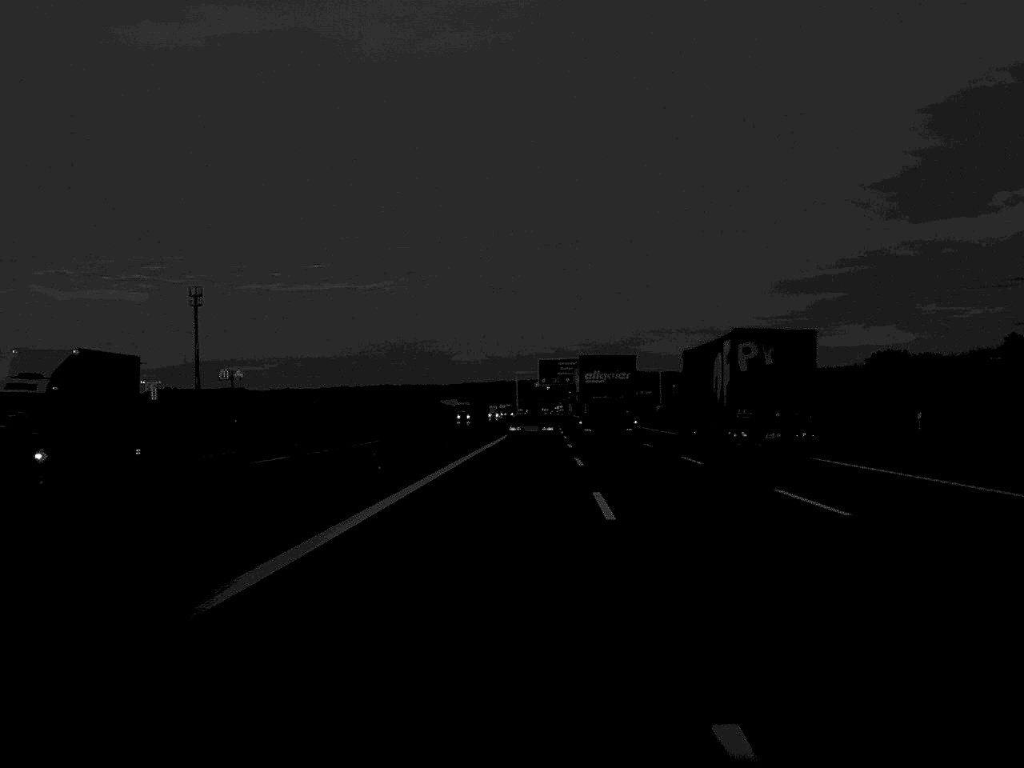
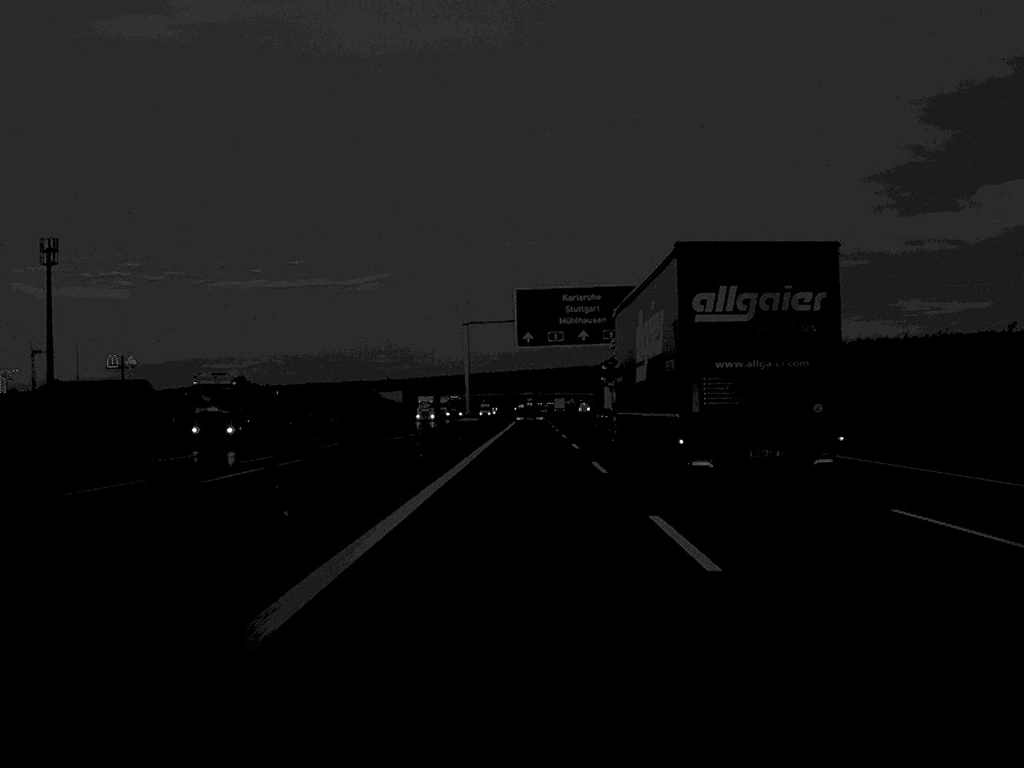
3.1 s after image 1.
(+1.2, +114.0) m; +1°
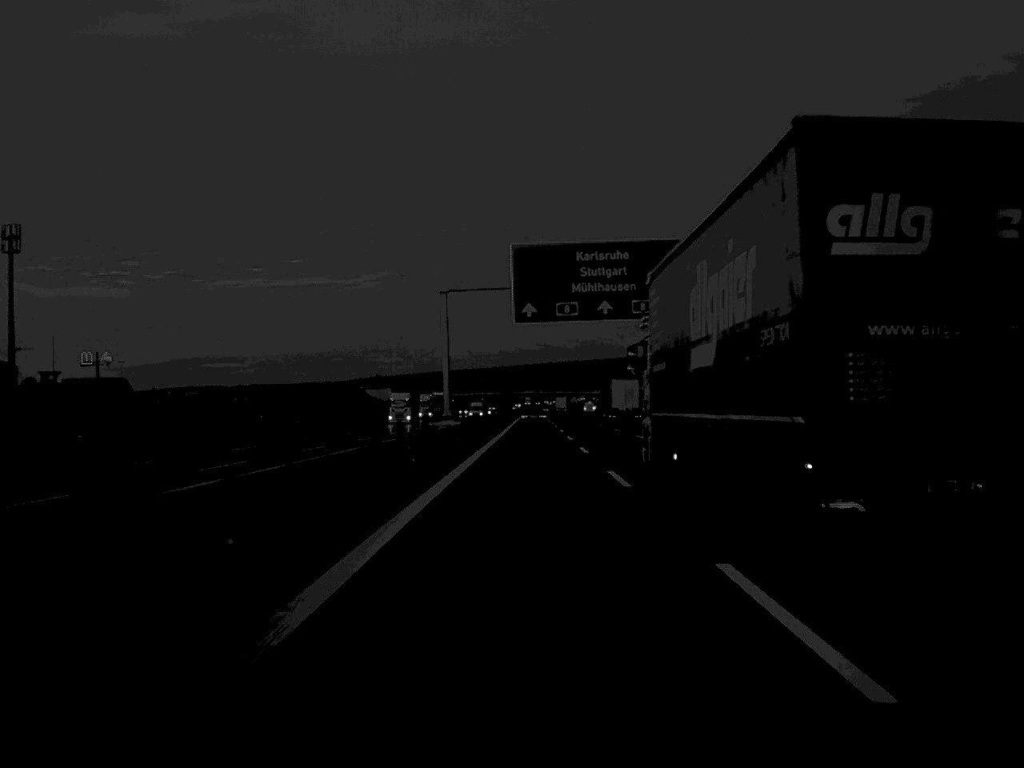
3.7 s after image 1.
(0.0, +23.5) m; 0°
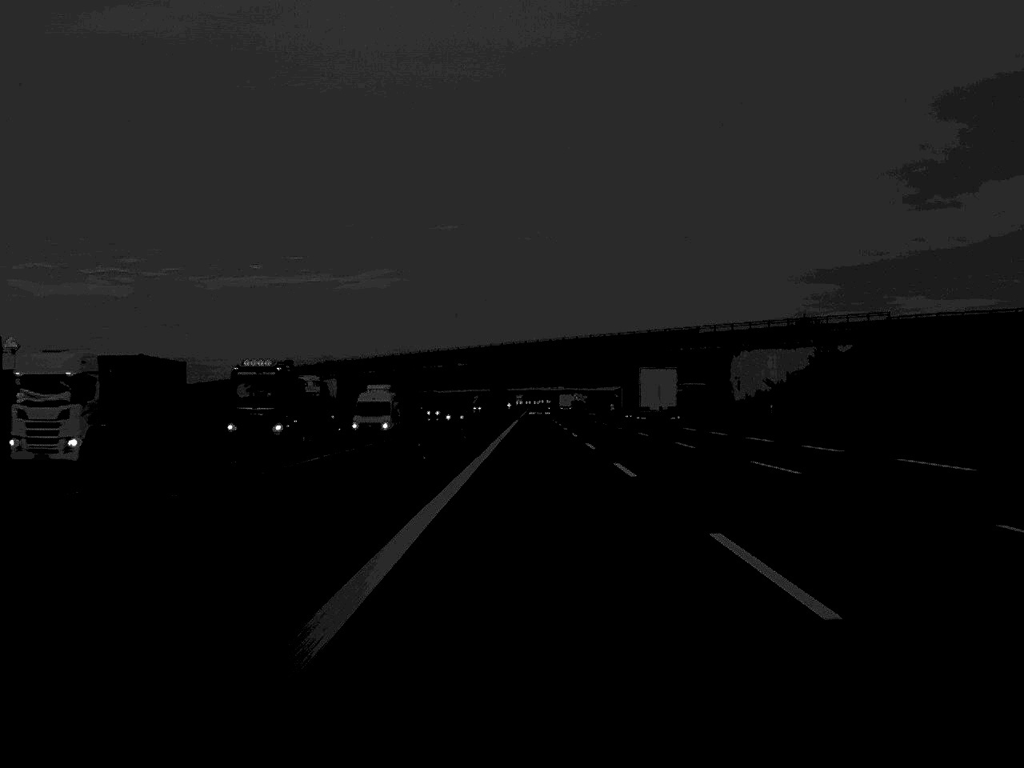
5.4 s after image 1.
(0.0, +69.2) m; 0°
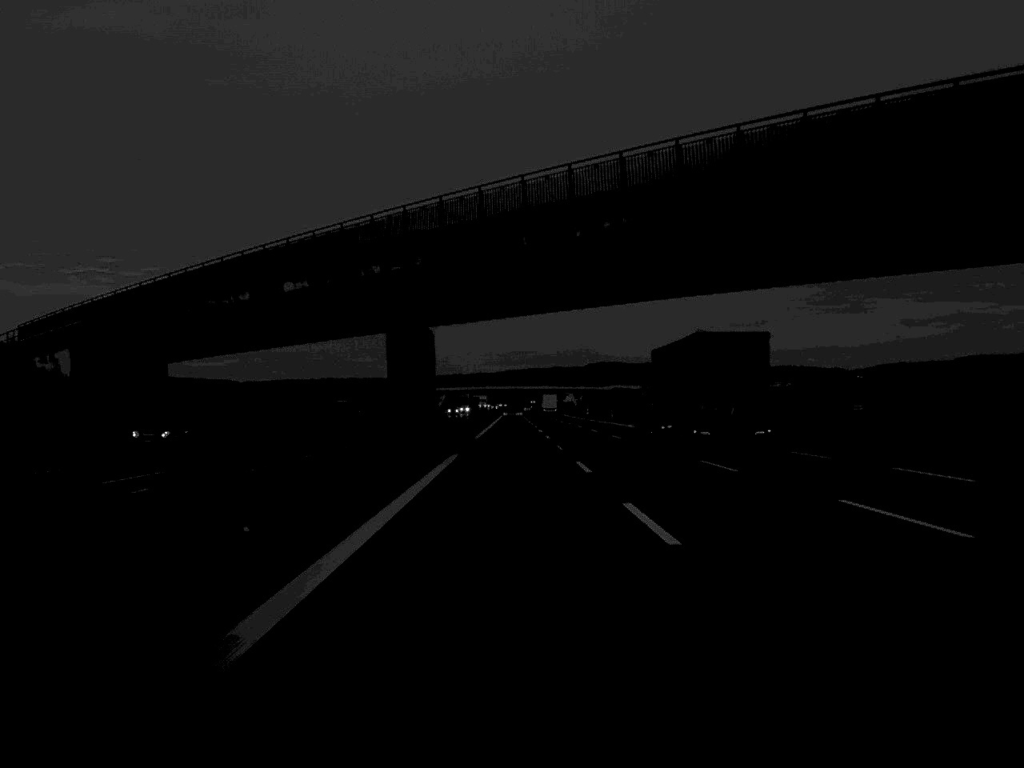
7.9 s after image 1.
(+0.8, +97.8) m; +1°
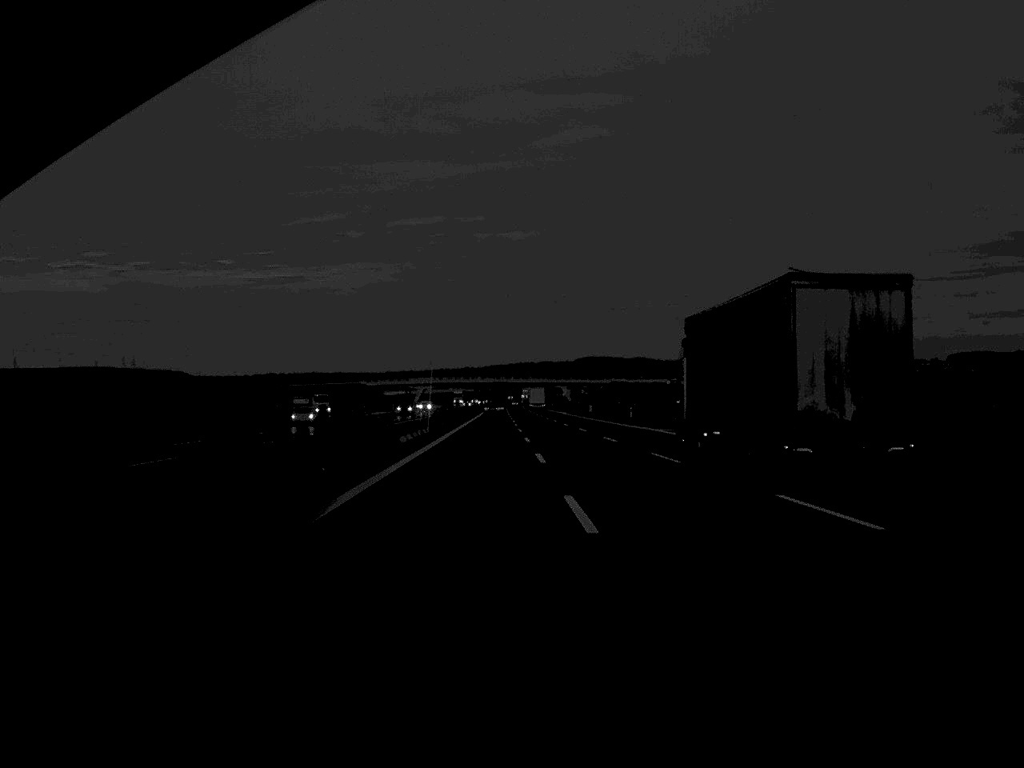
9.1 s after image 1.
(+0.2, +47.7) m; +1°
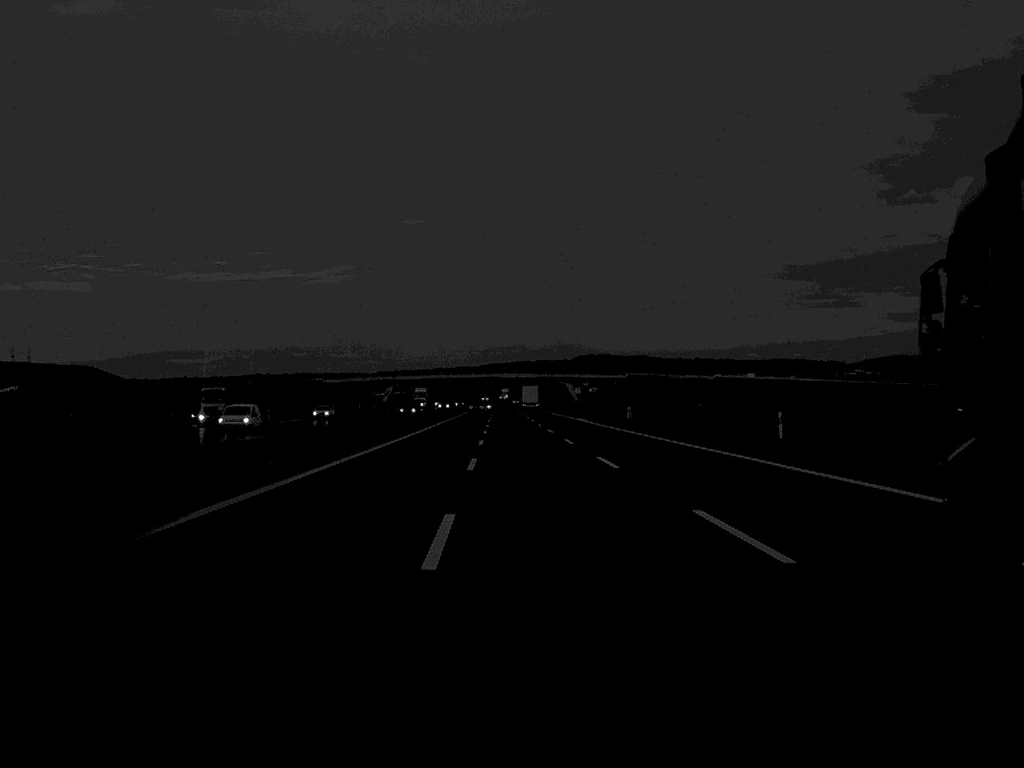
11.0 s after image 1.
(+0.3, +74.7) m; 0°
